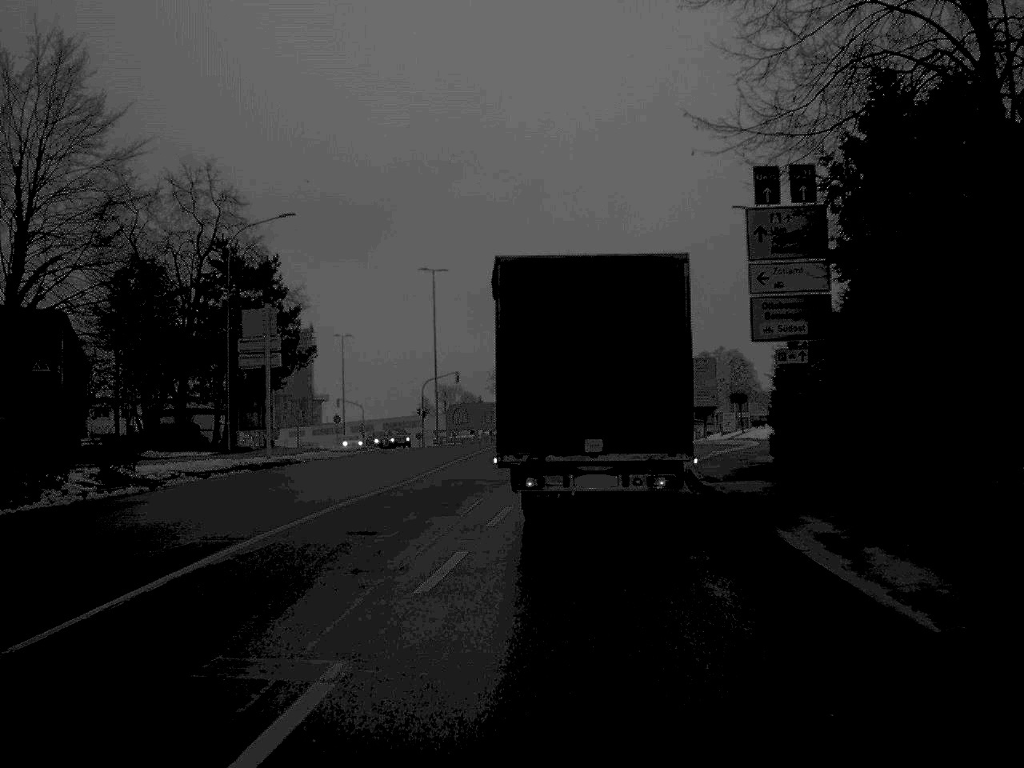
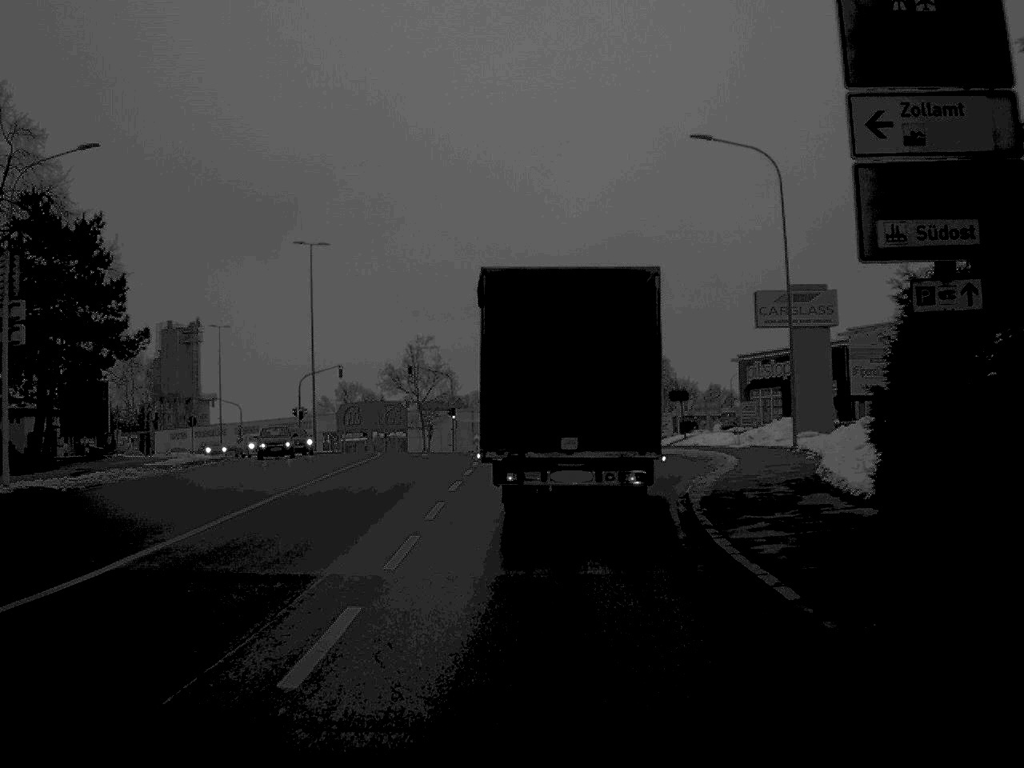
(+0.6, +15.6) m; +4°
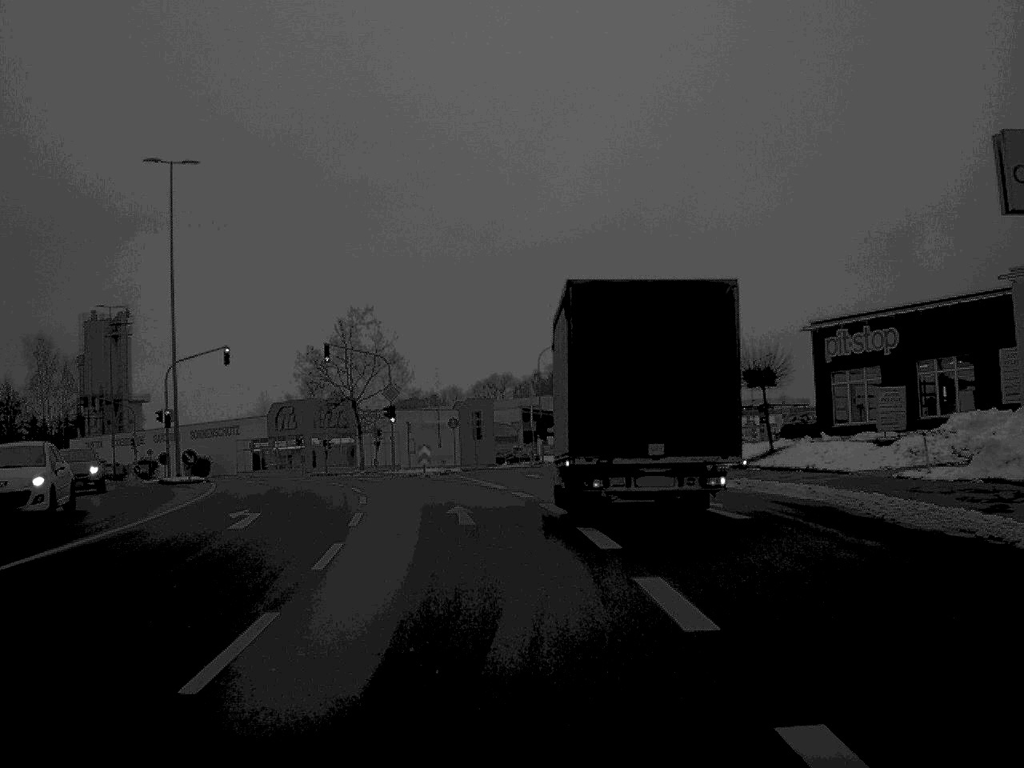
(+0.3, +28.5) m; +1°
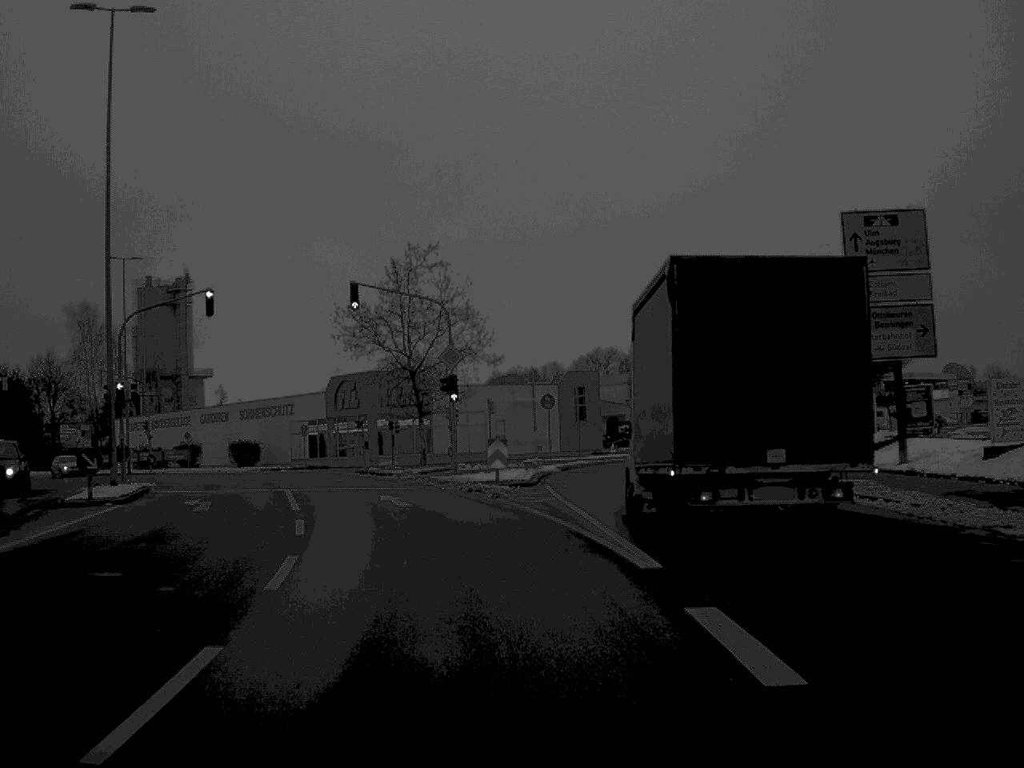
(-0.7, +19.6) m; -5°
